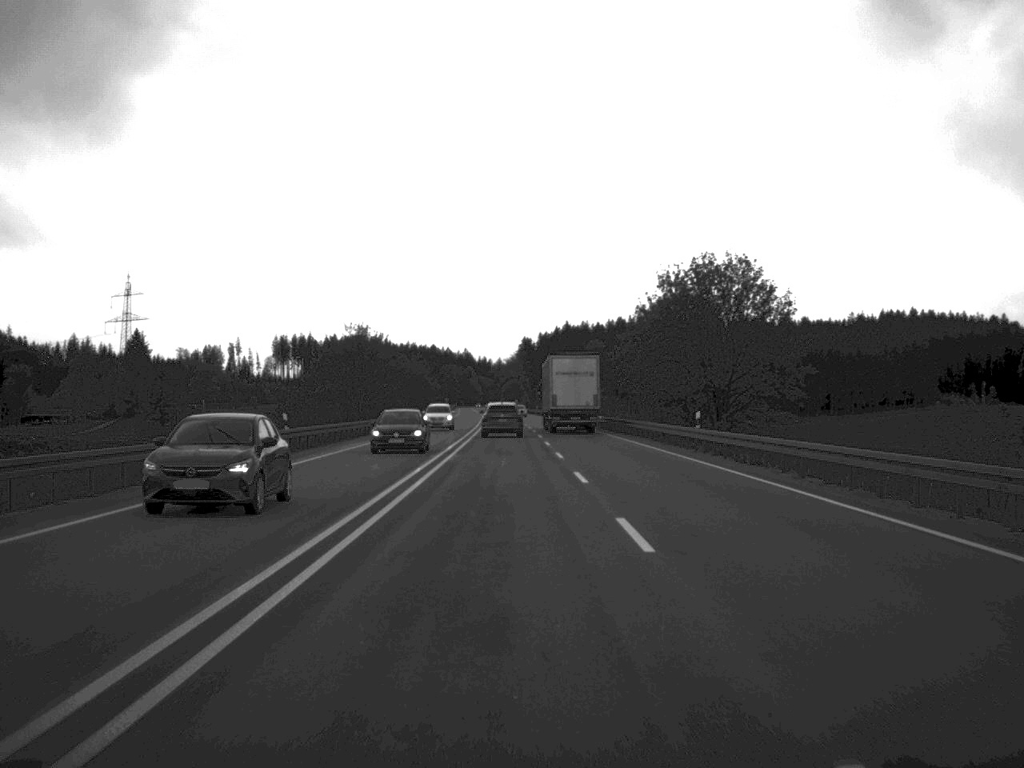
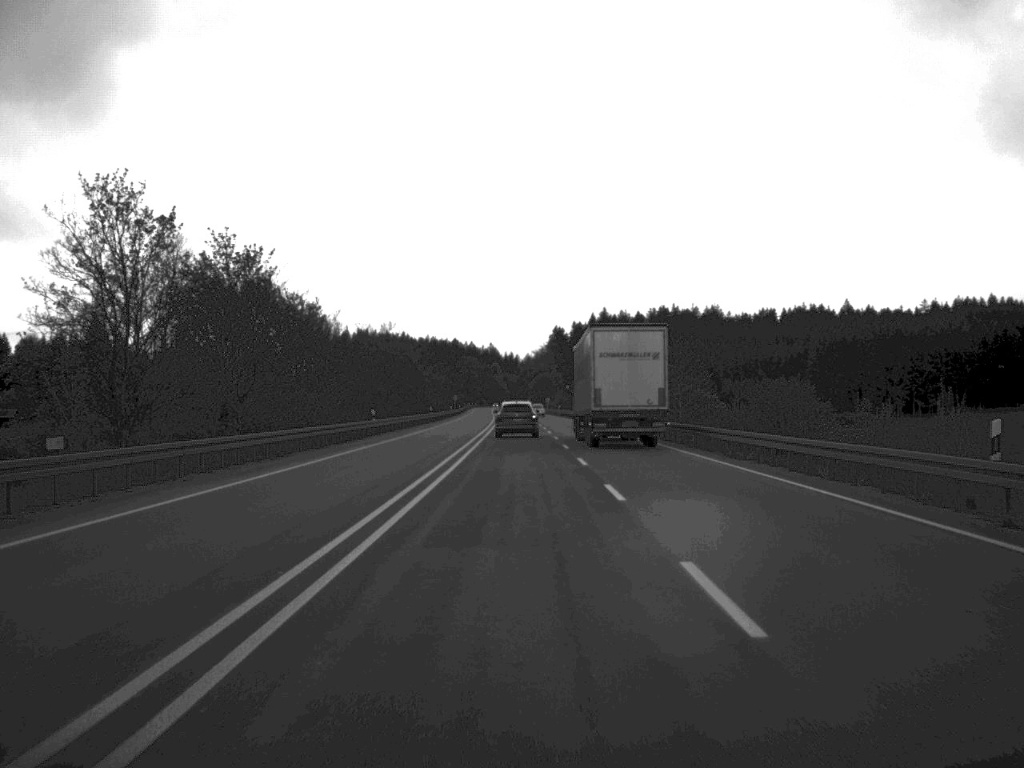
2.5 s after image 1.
(-1.1, +76.0) m; -1°
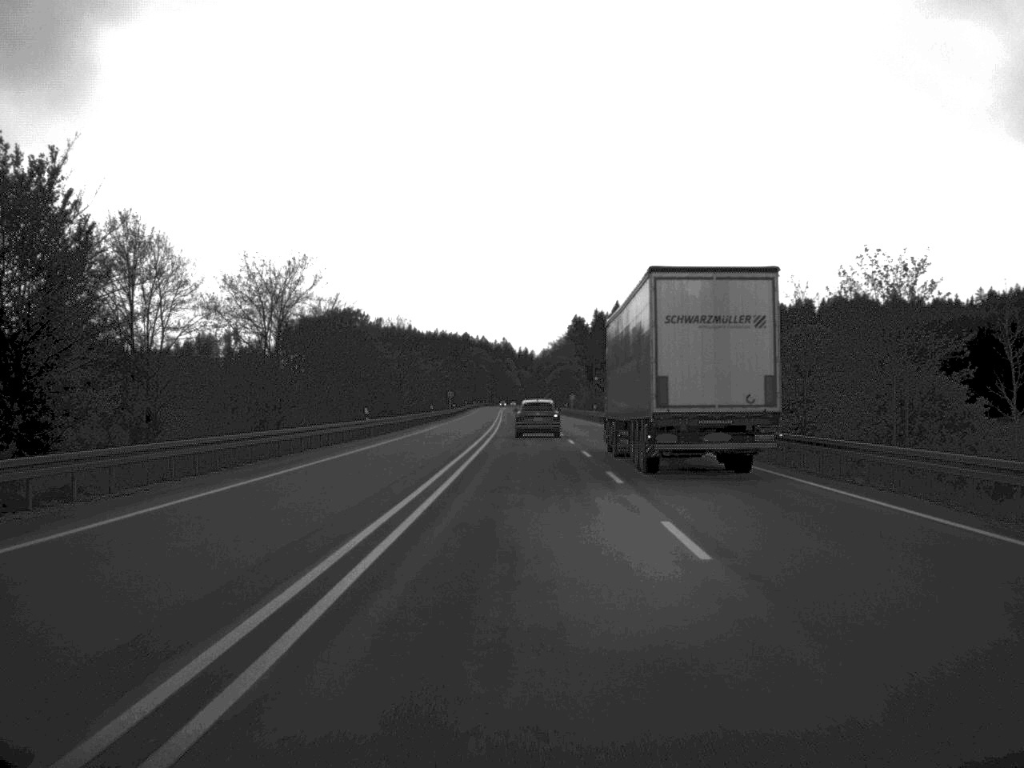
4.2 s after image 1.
(-0.3, +55.1) m; -1°
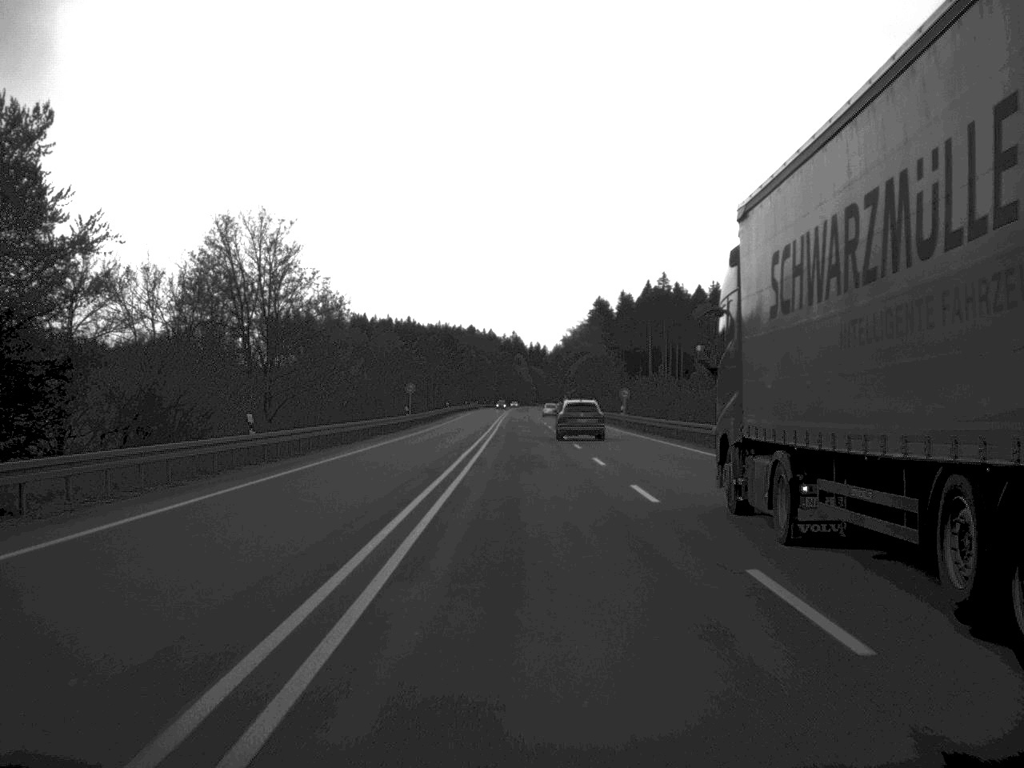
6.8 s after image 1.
(-0.5, +76.0) m; -1°
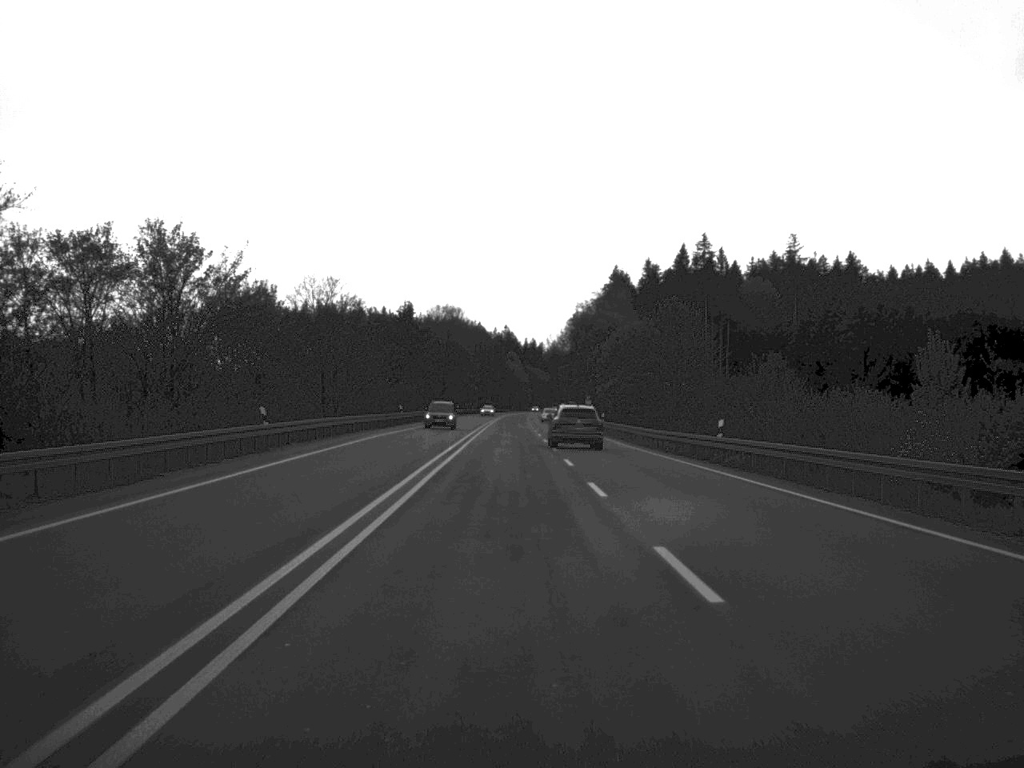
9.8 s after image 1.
(-0.2, +92.5) m; 0°
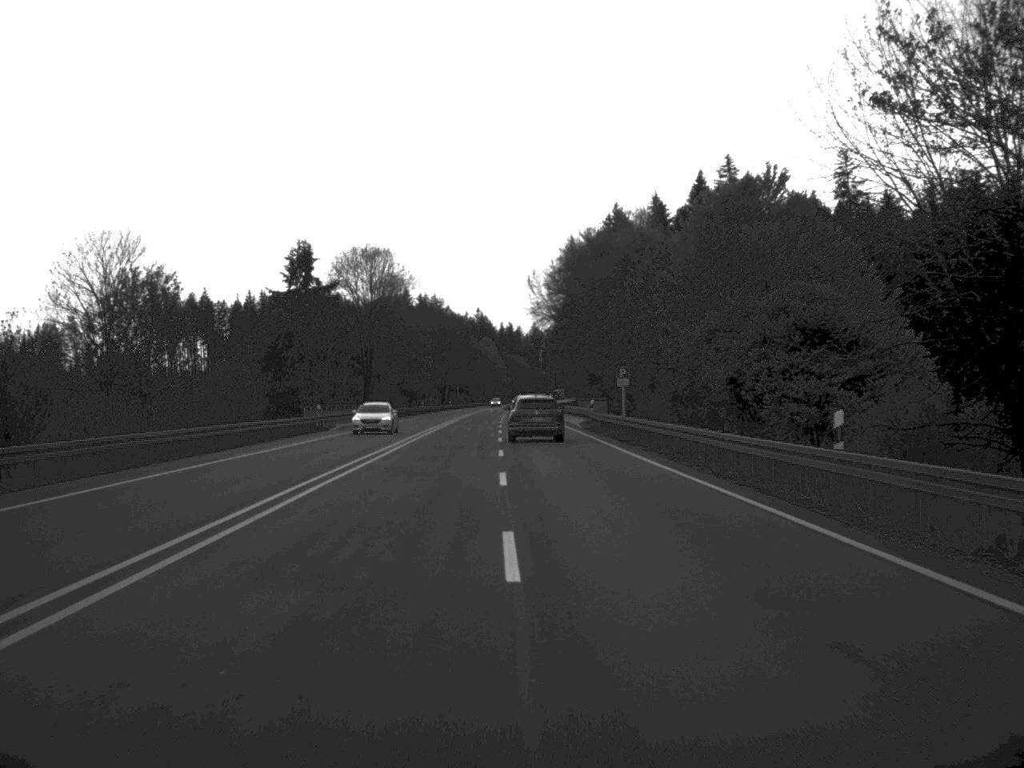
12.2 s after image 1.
(+0.6, +70.2) m; +1°
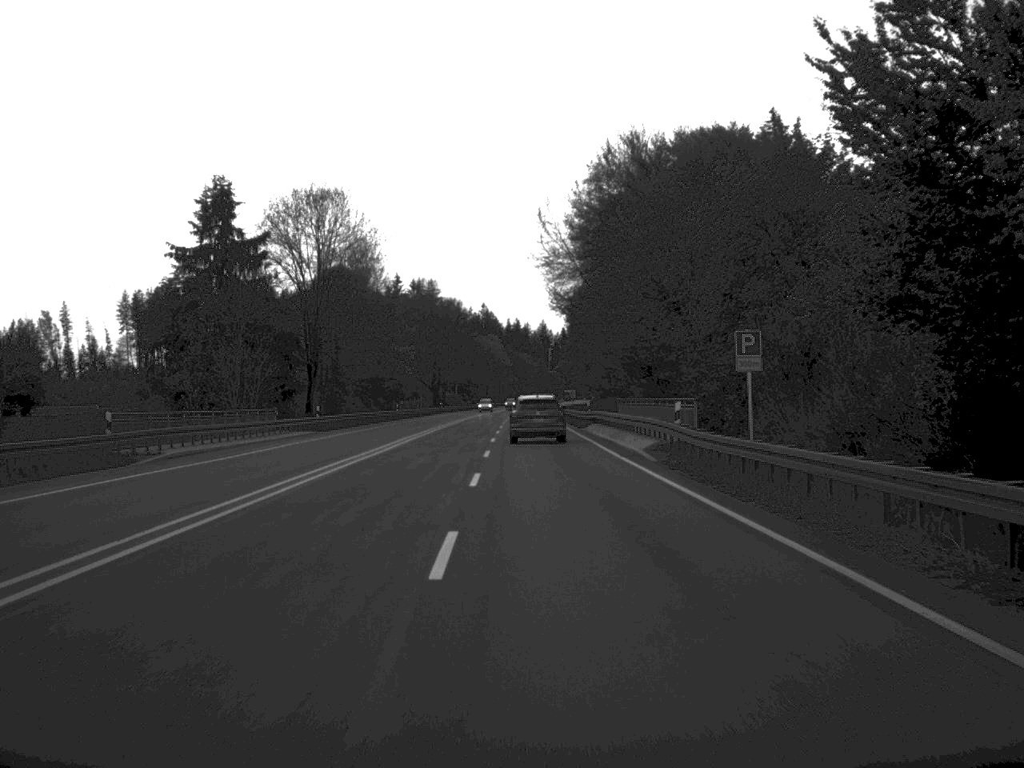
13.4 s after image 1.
(-0.1, +35.3) m; 0°
